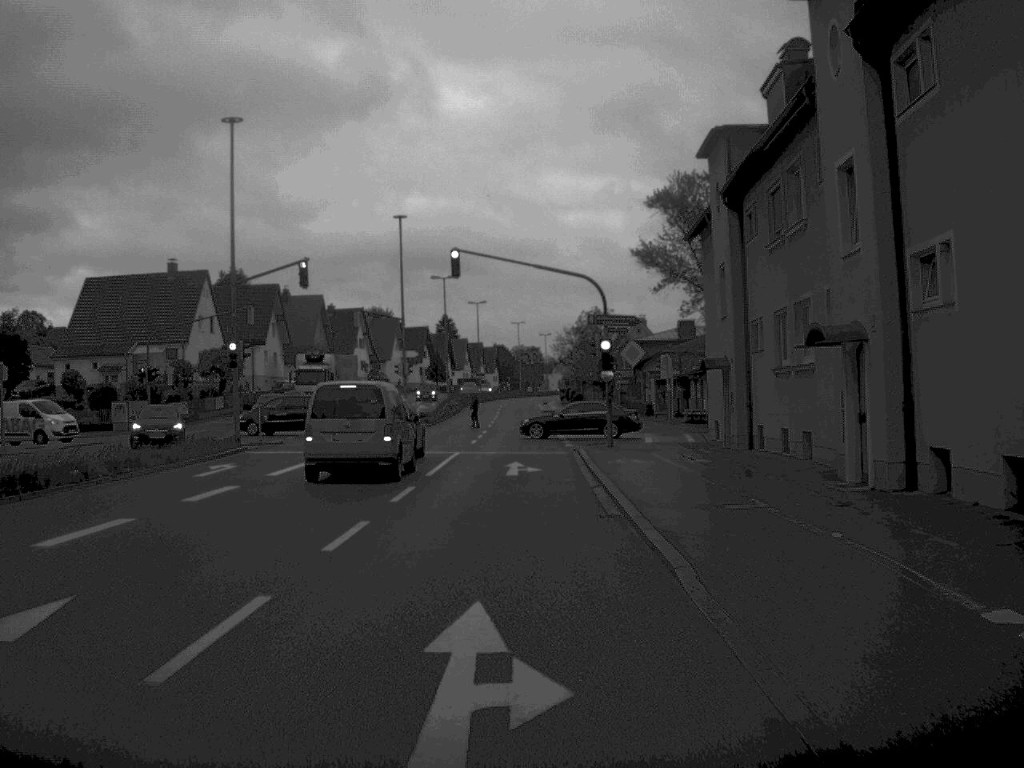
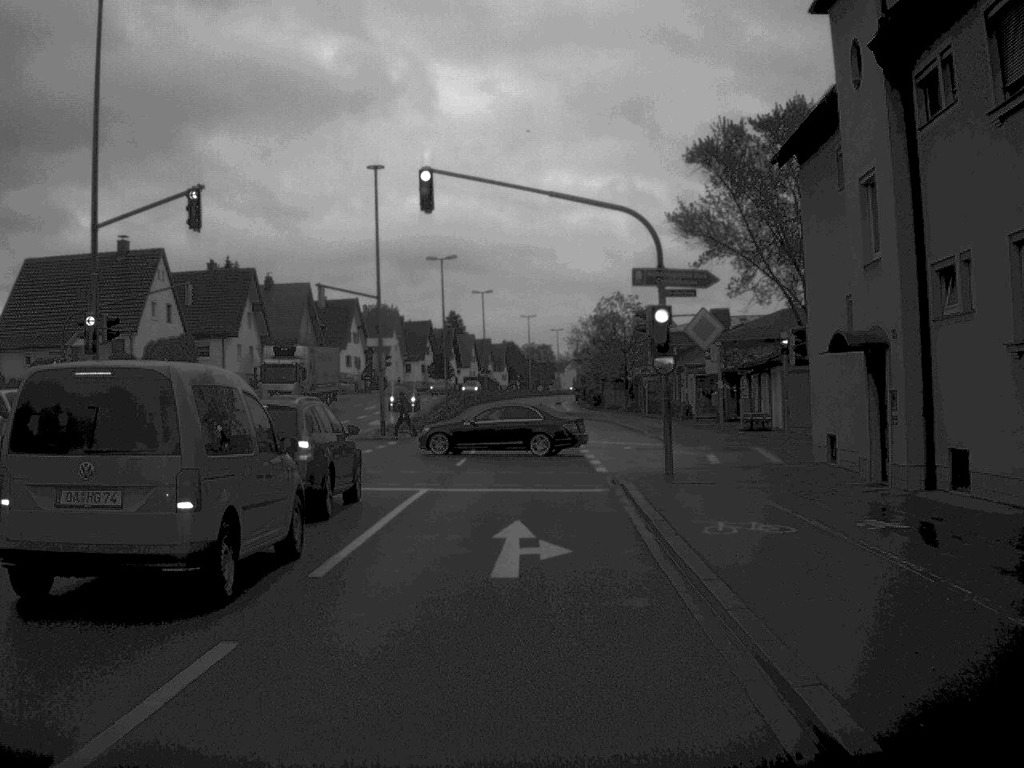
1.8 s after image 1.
(0.0, +13.7) m; -1°
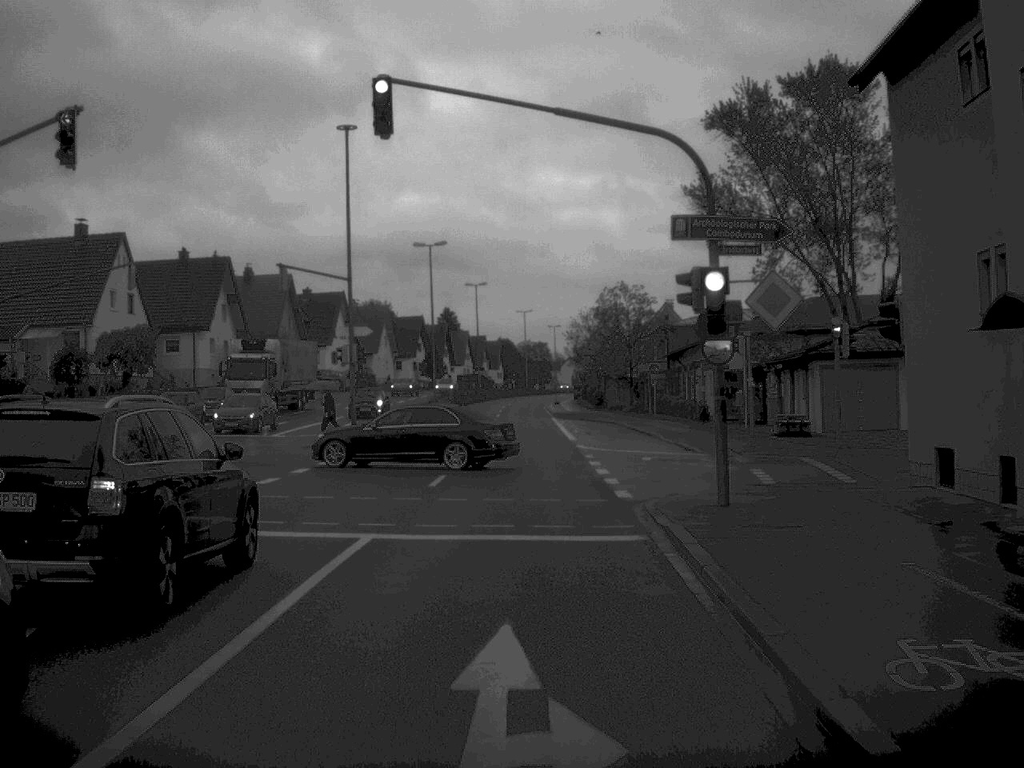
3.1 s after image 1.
(0.0, +7.1) m; 0°
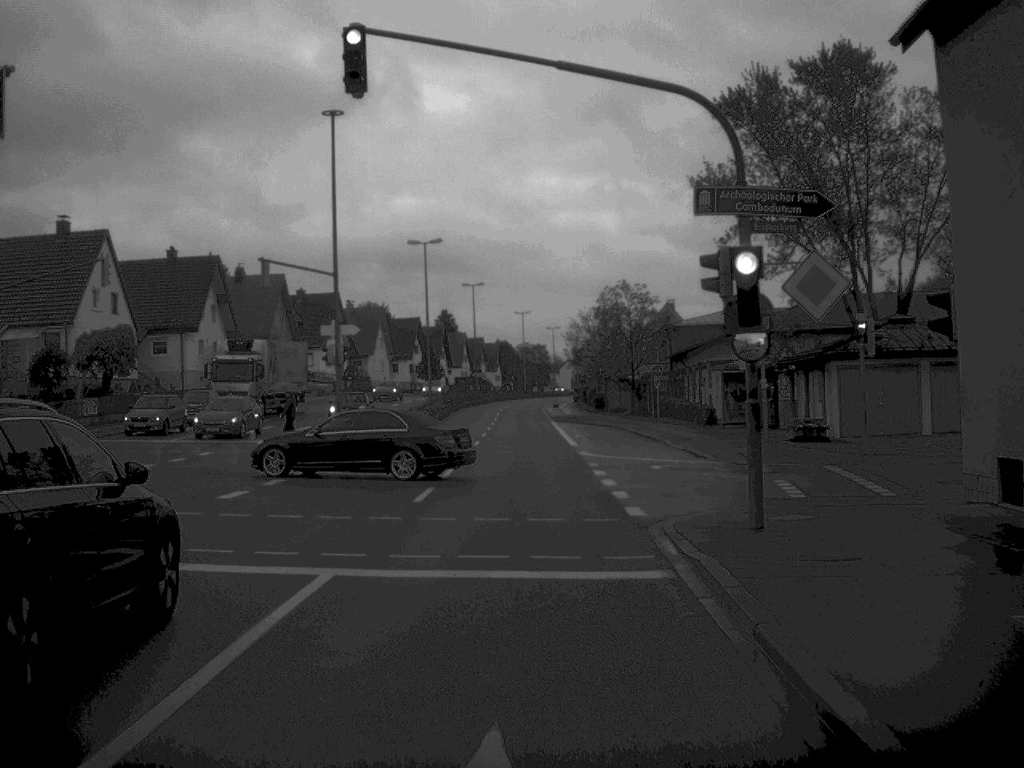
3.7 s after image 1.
(0.0, +2.6) m; 0°
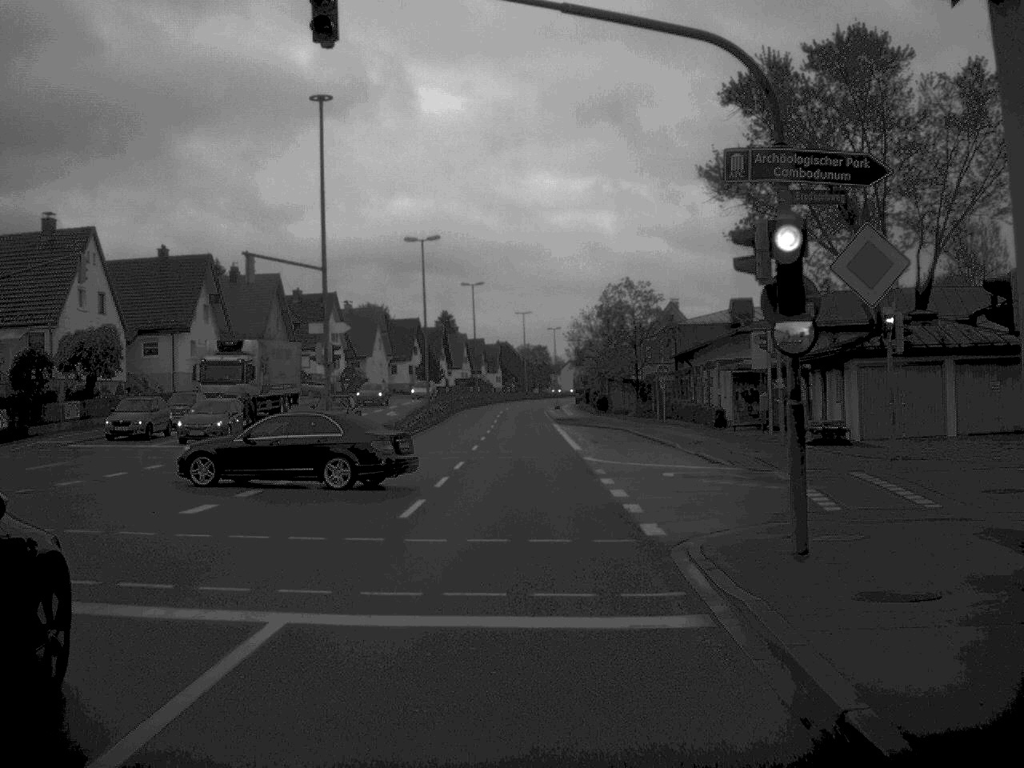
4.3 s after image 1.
(0.0, +2.3) m; 0°
